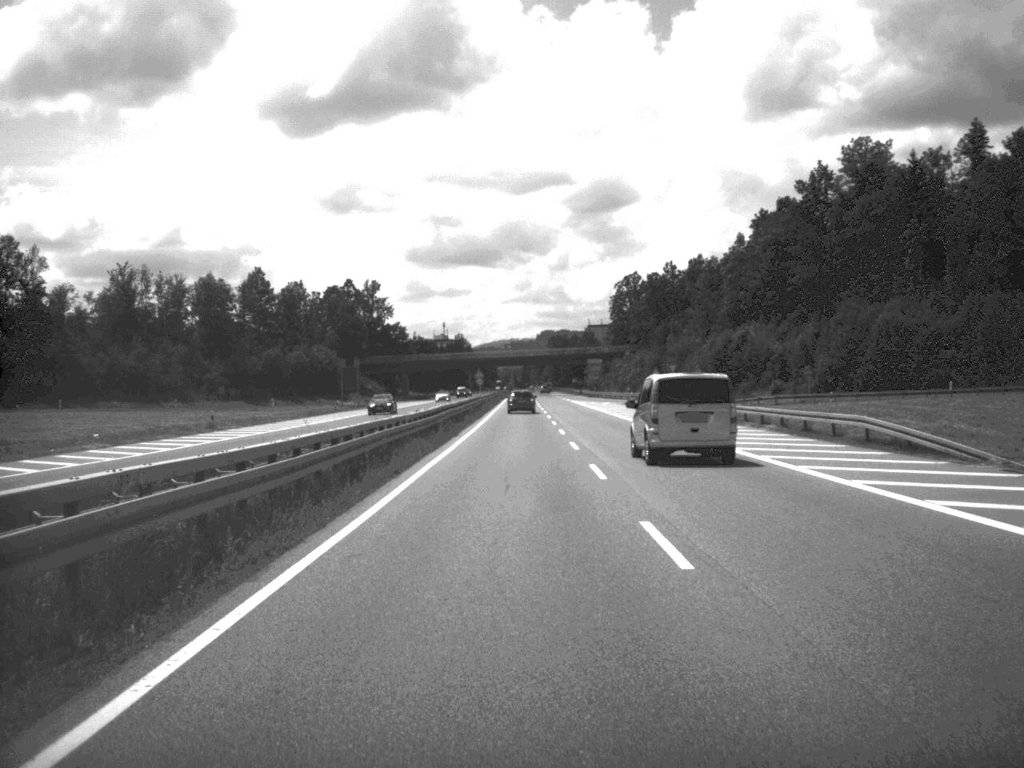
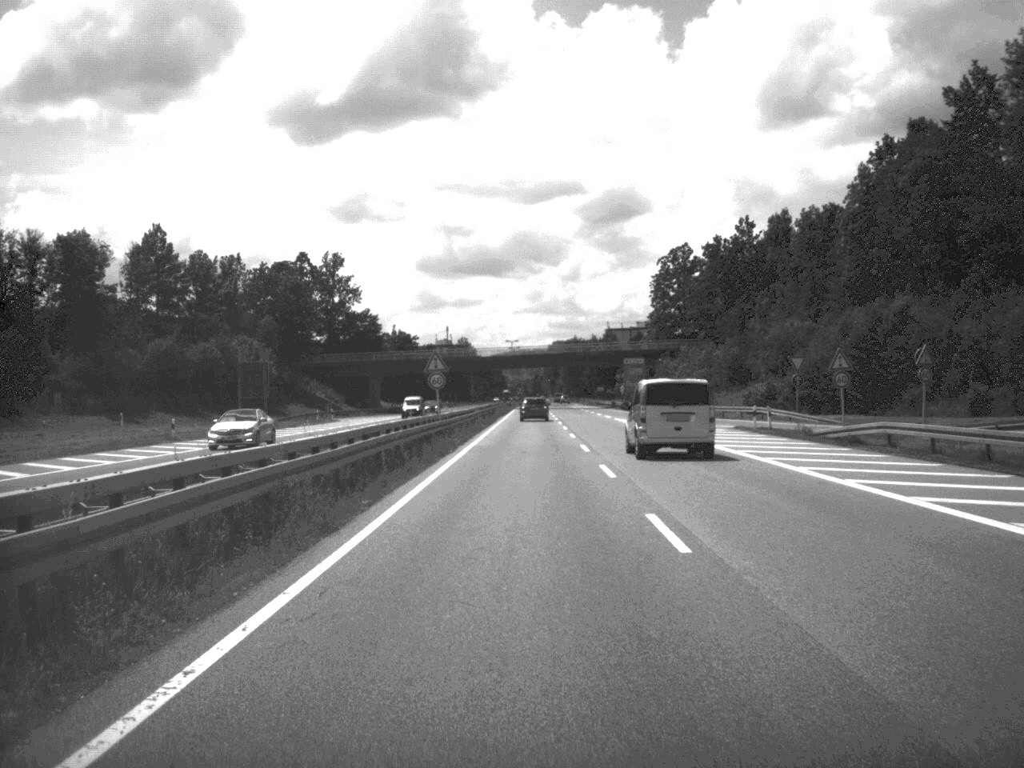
(-0.3, +56.1) m; -1°
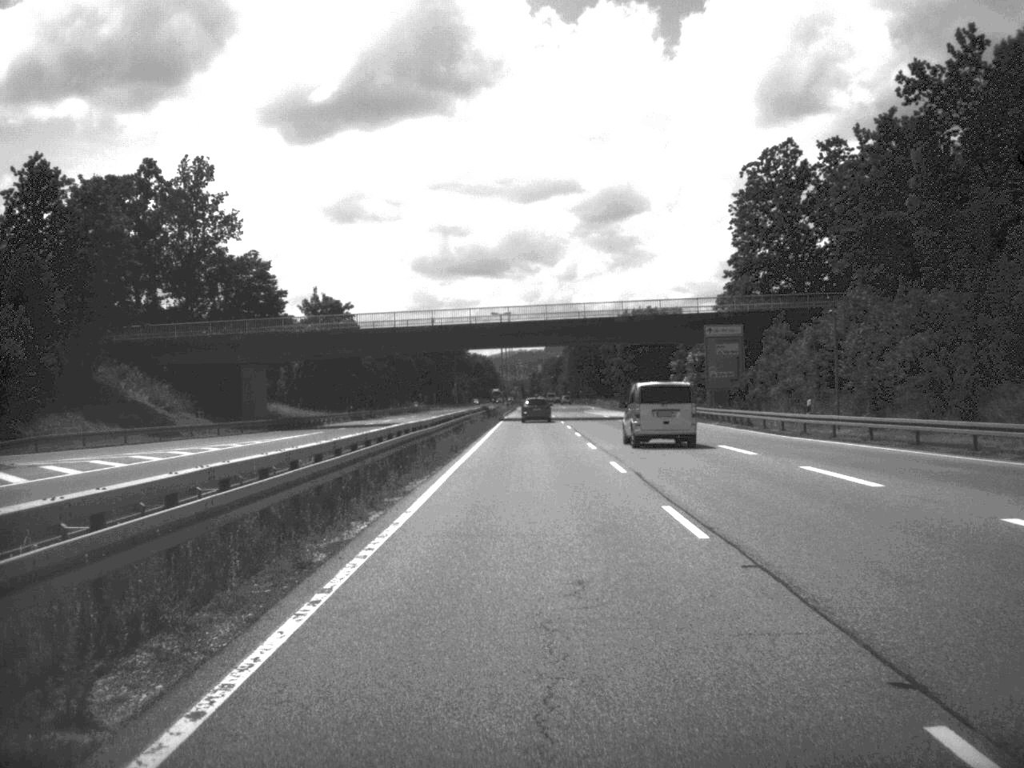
(-0.1, +68.3) m; 0°
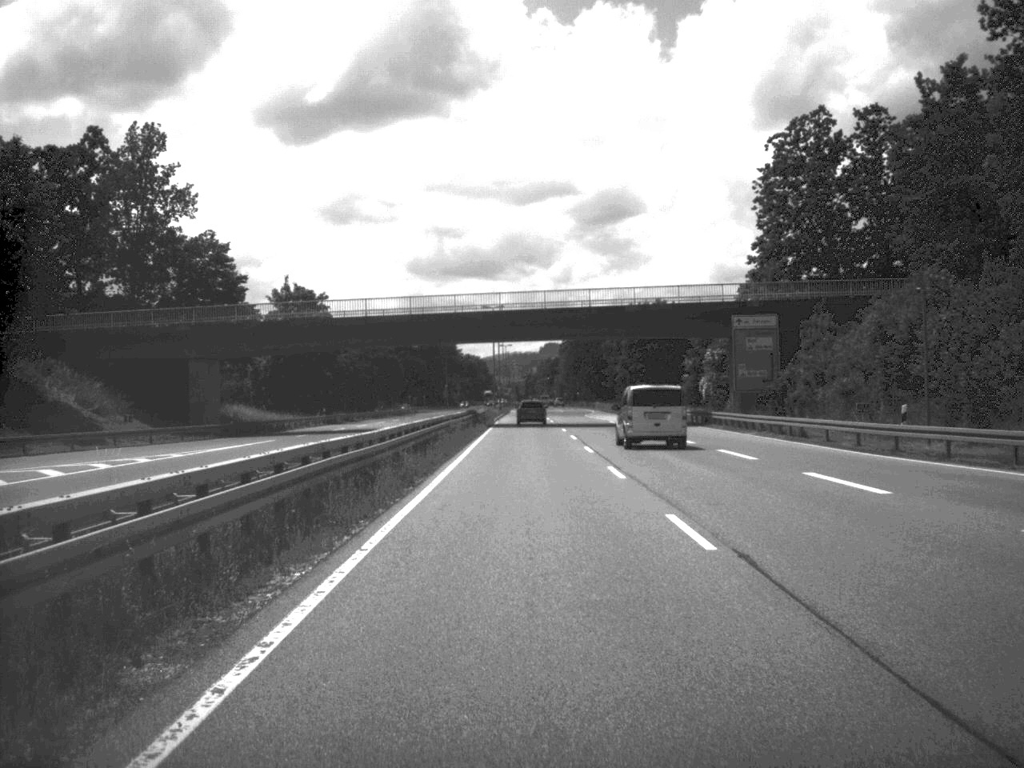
(0.0, +12.5) m; 0°
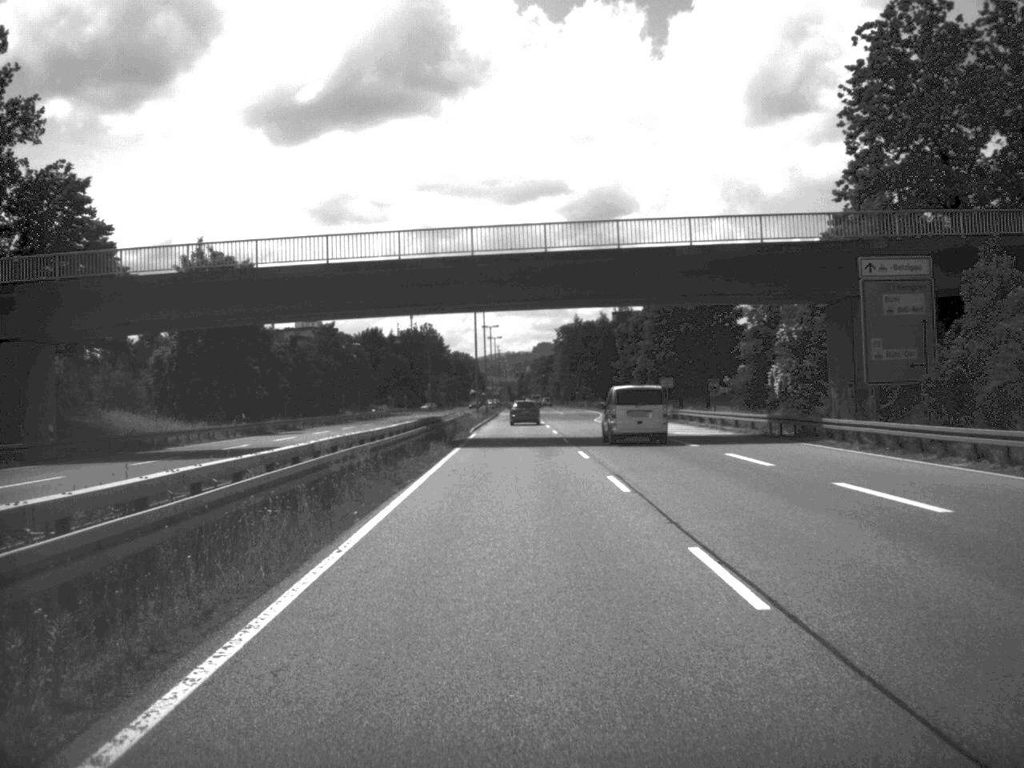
(+0.1, +27.0) m; 0°
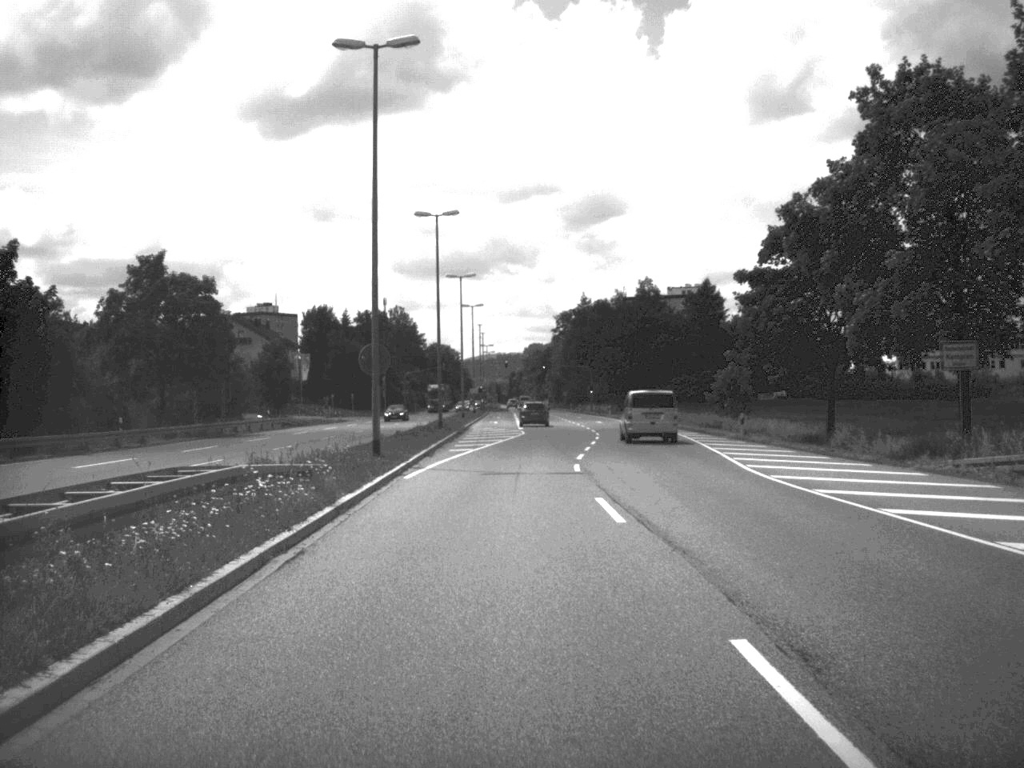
(-0.4, +63.2) m; 0°
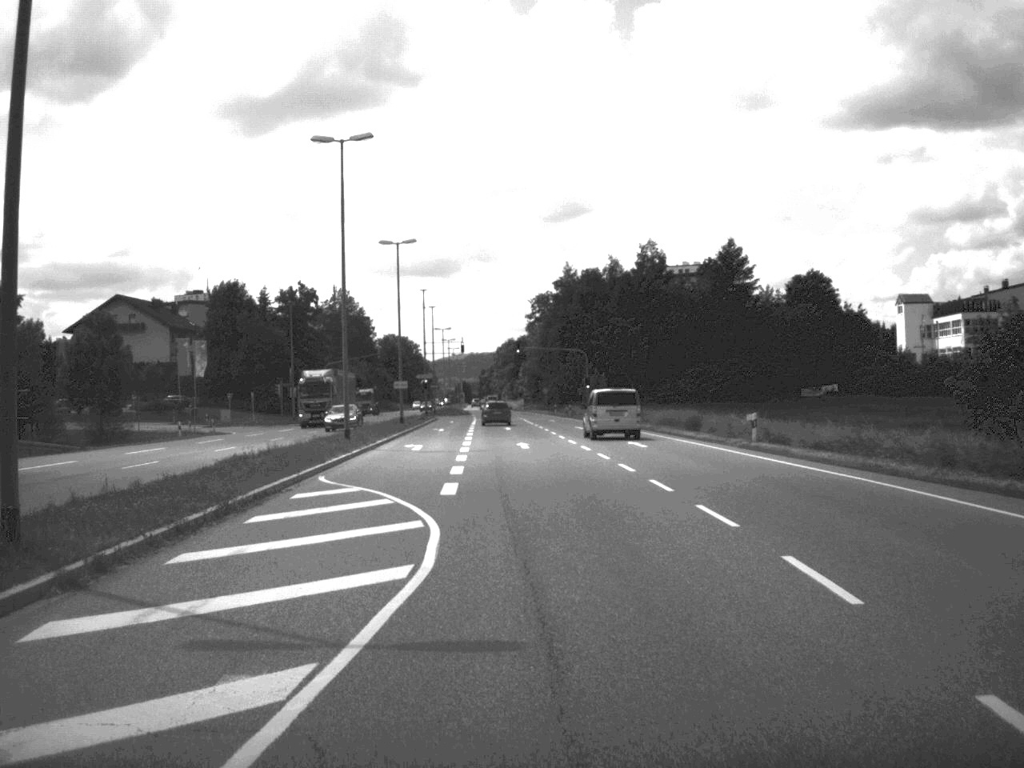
(+0.5, +47.6) m; +1°
